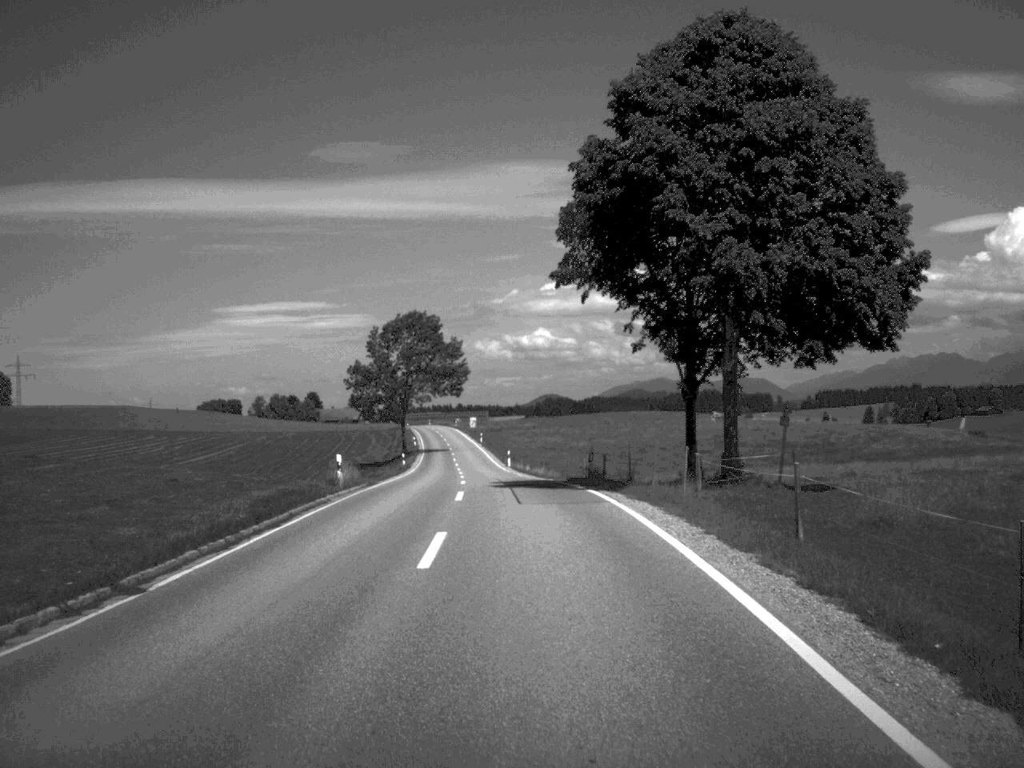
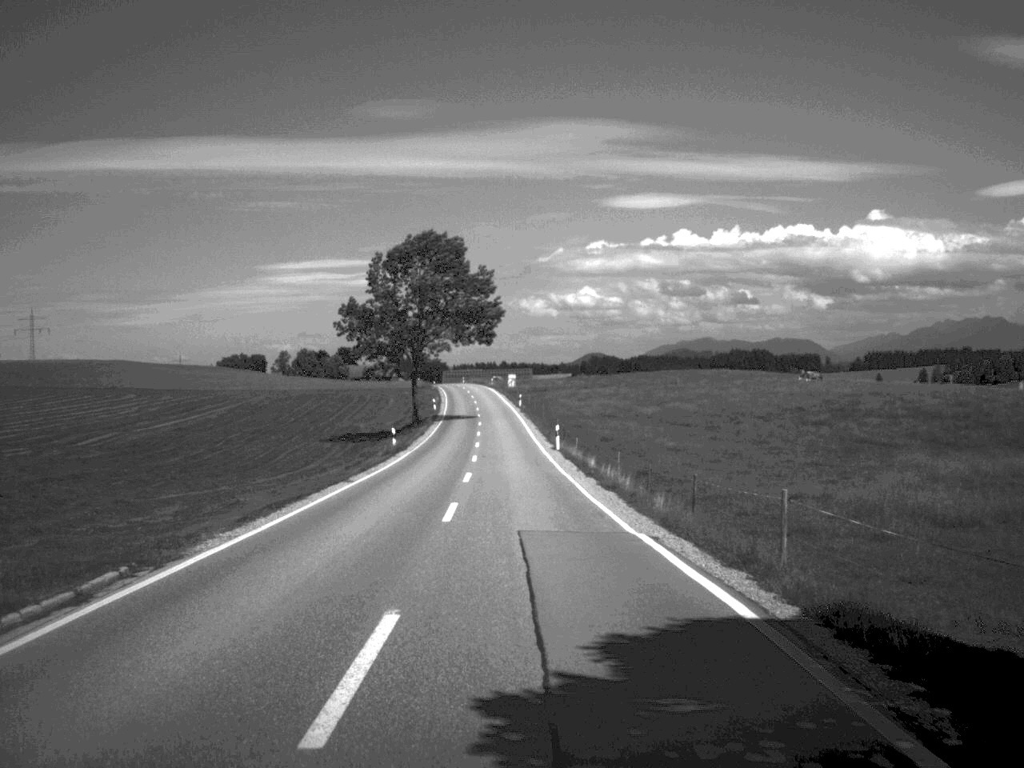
(-0.6, +29.6) m; -2°
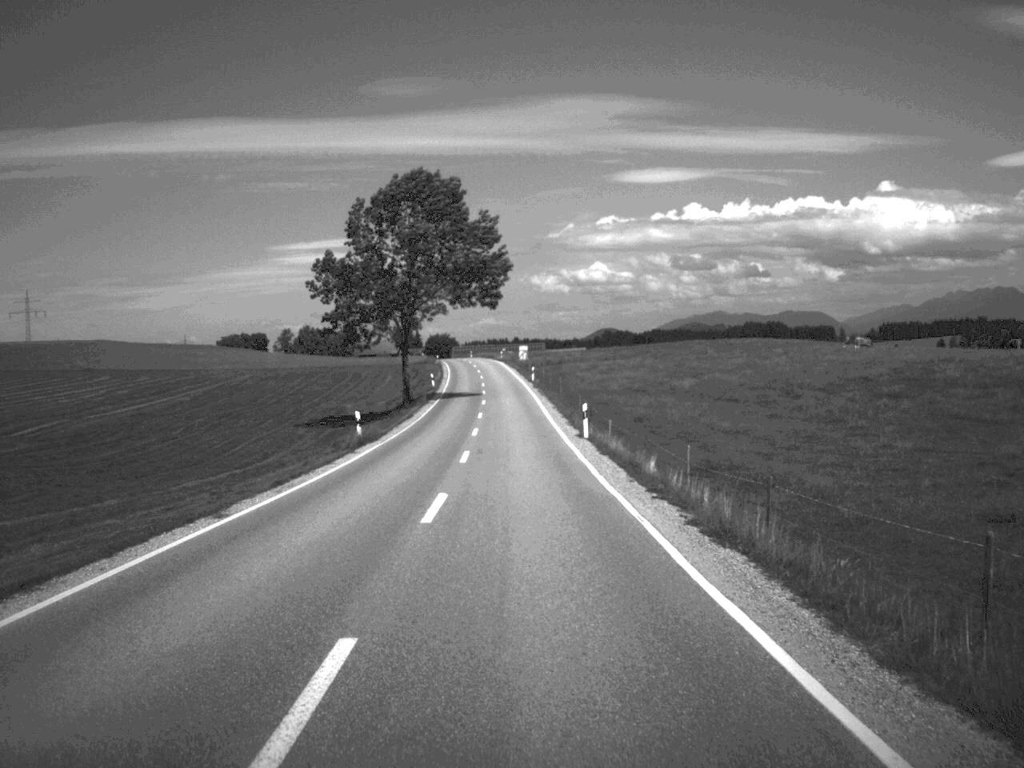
(-0.1, +14.9) m; -1°
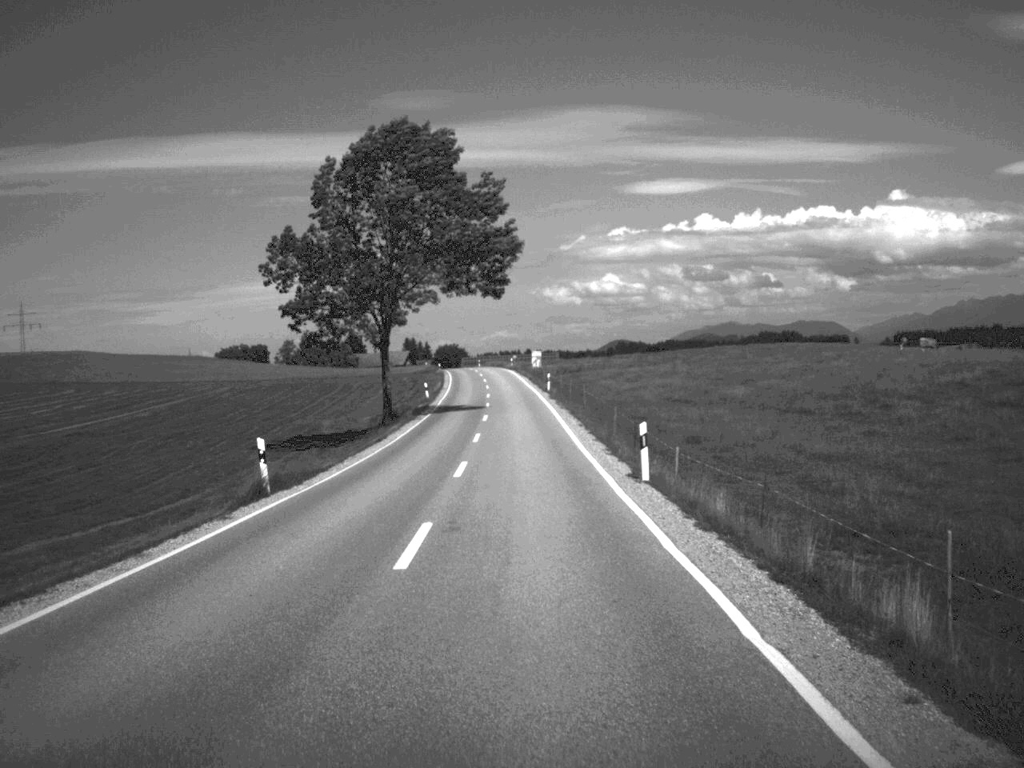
(-0.1, +15.7) m; -1°
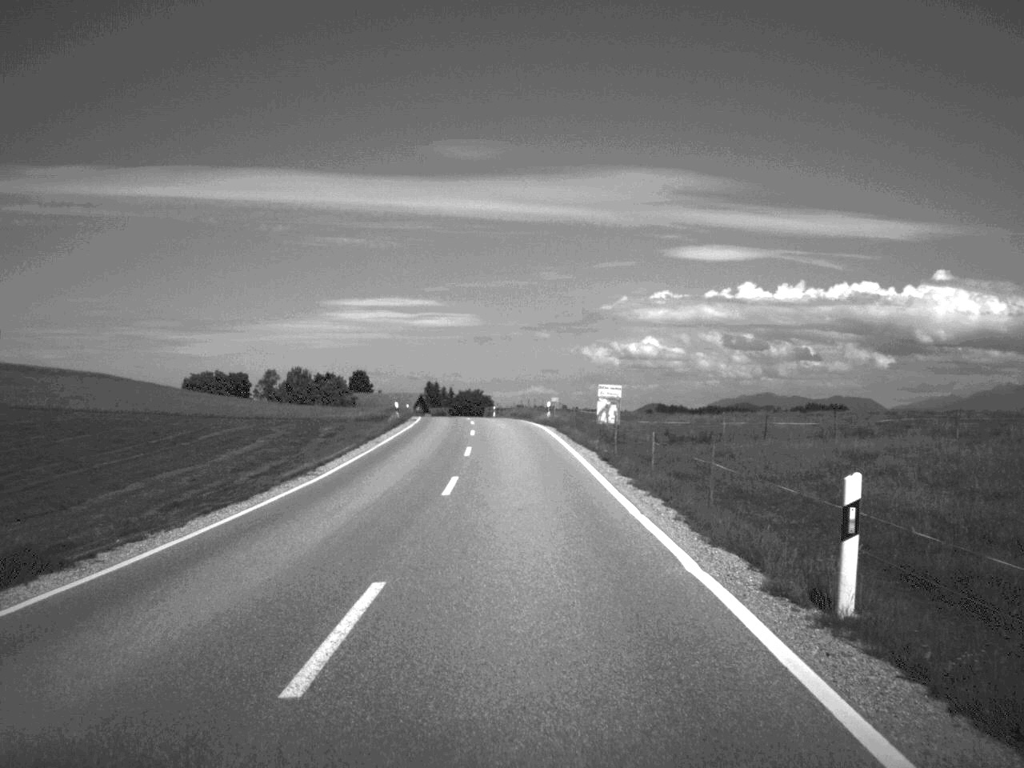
(-0.8, +63.4) m; -2°
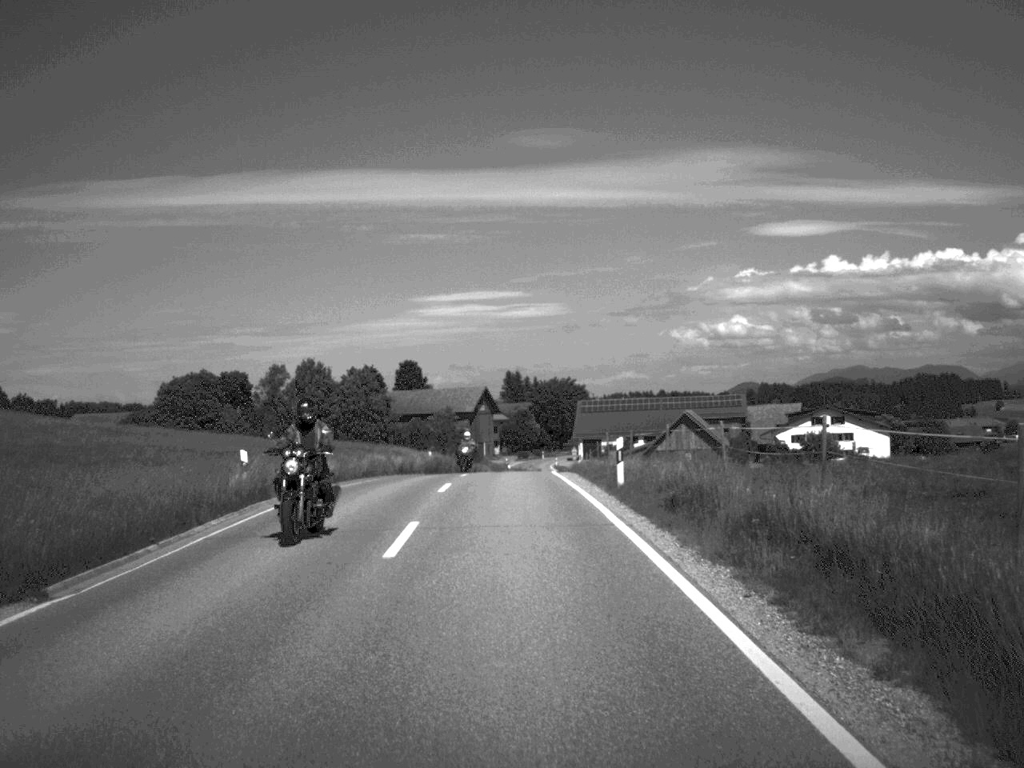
(-2.6, +76.9) m; -4°
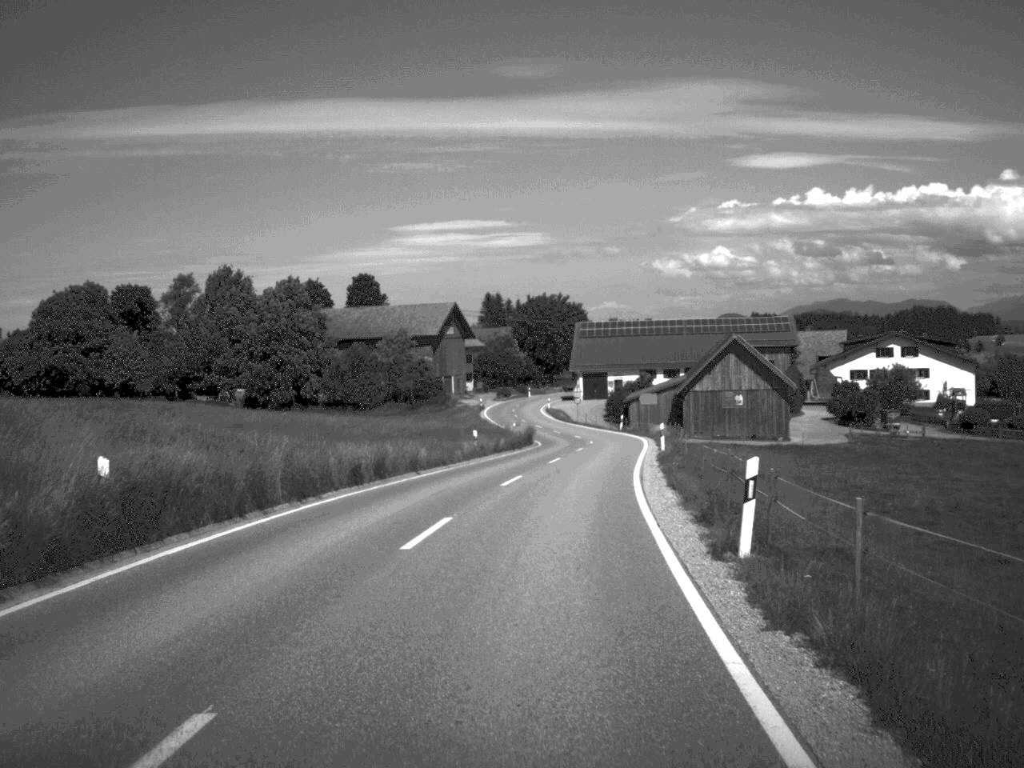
(-0.2, +44.8) m; +1°
